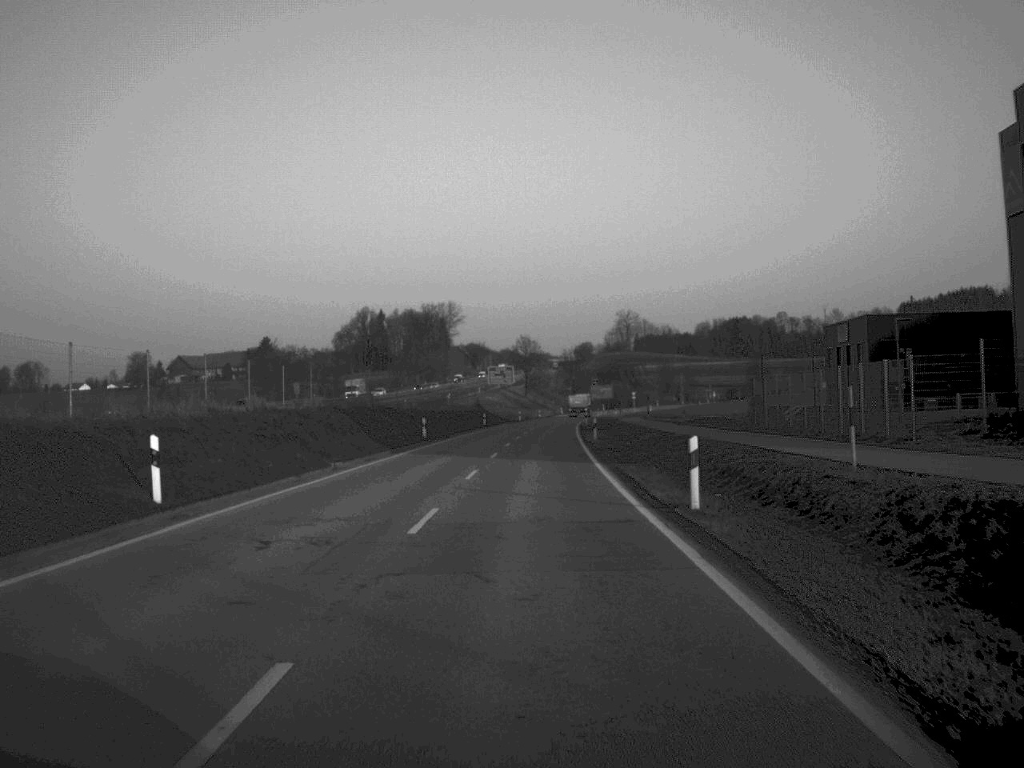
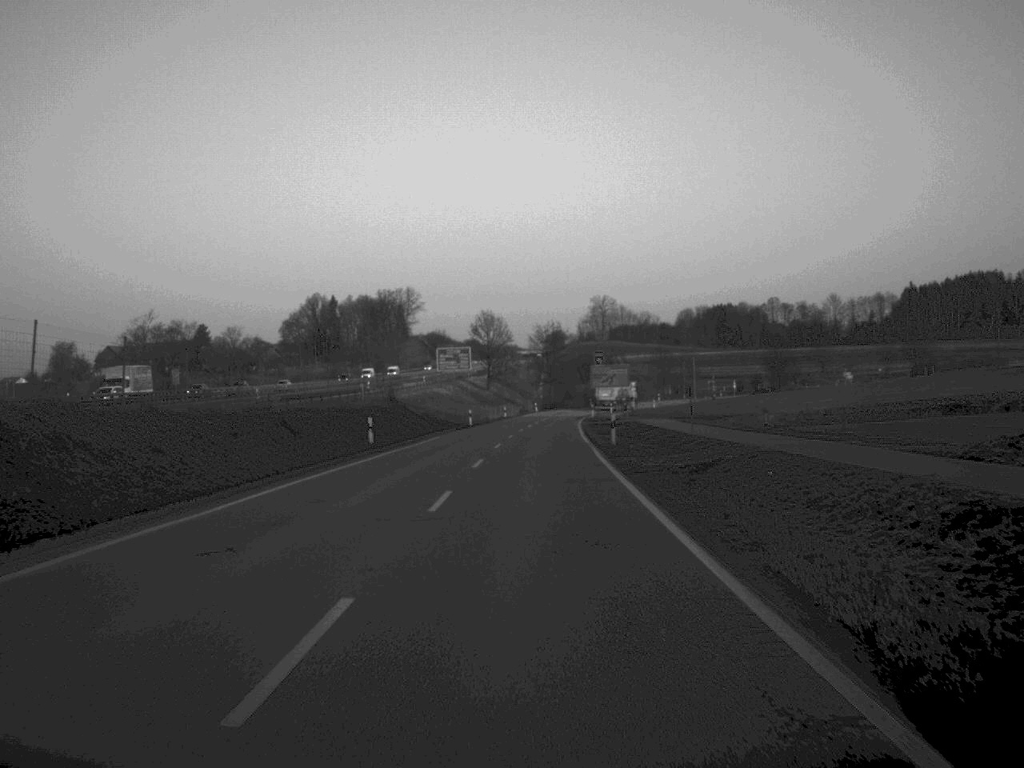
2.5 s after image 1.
(+0.8, +57.1) m; +2°
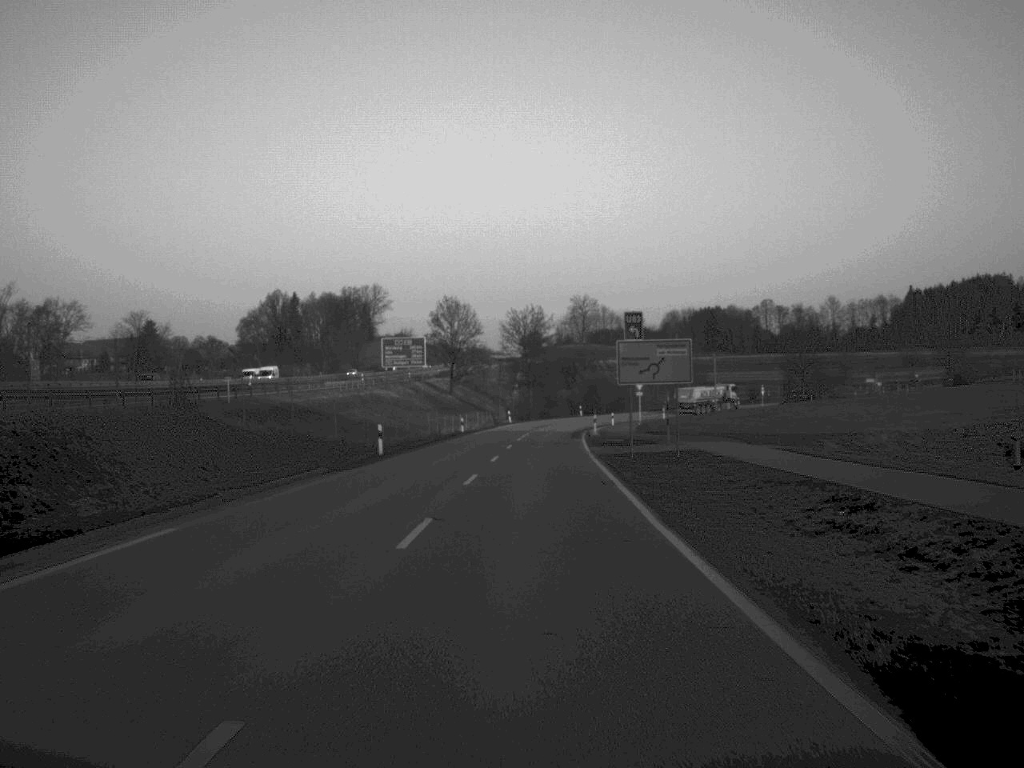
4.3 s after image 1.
(+0.4, +39.5) m; +1°
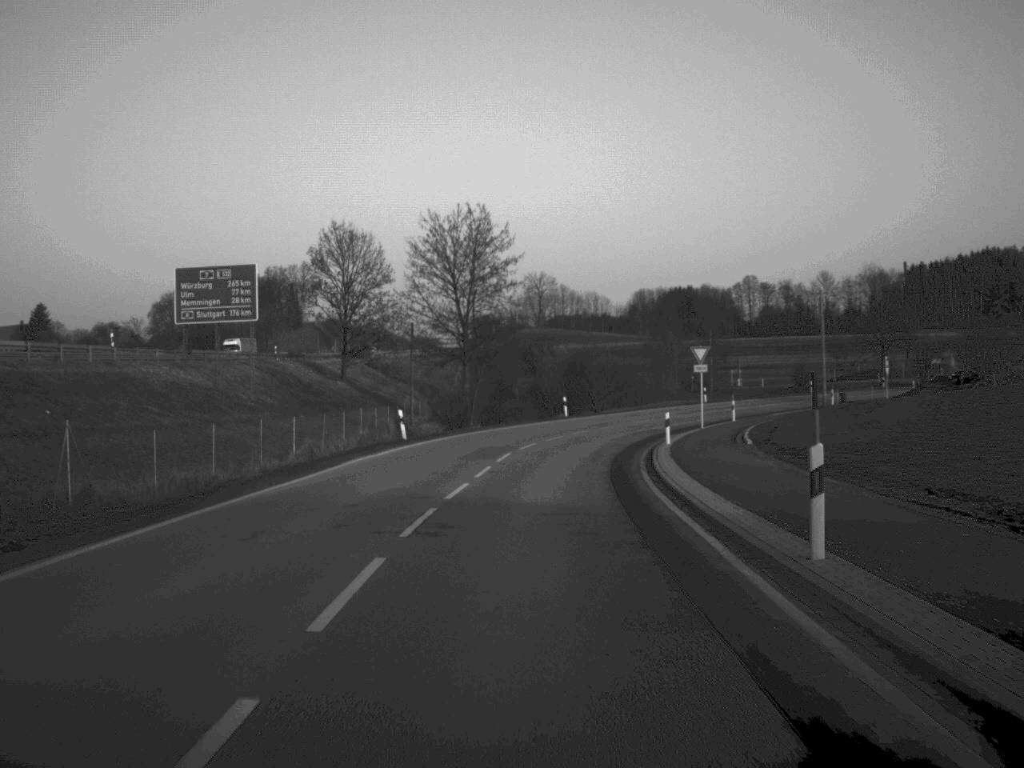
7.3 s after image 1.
(+1.1, +65.1) m; +2°
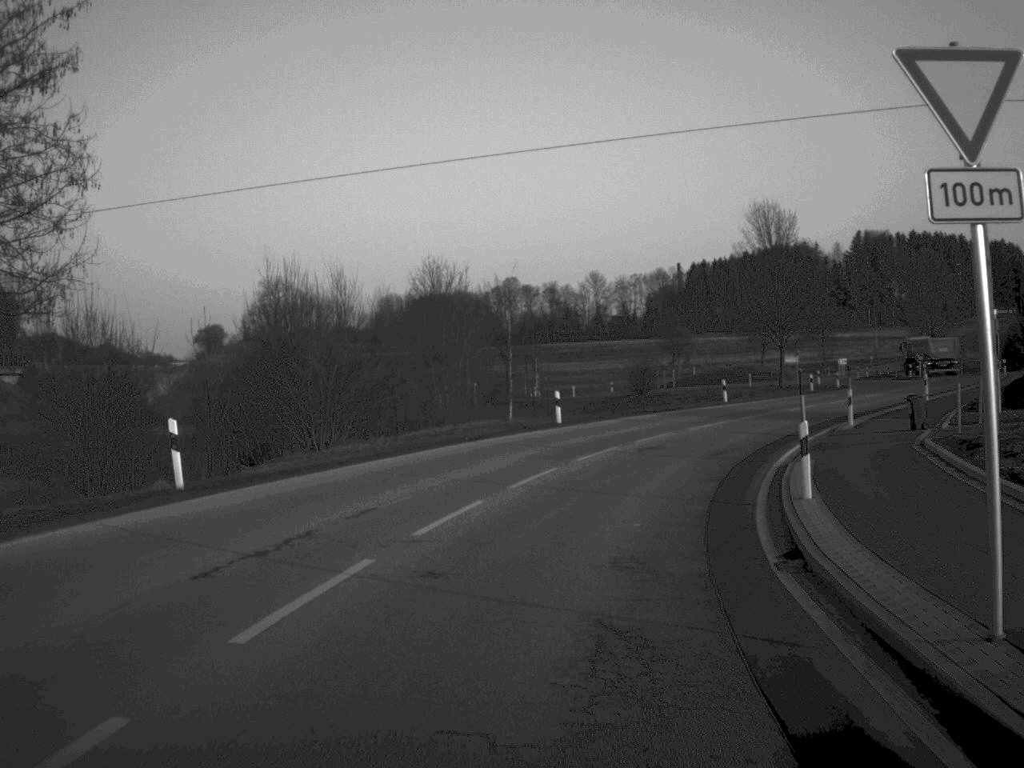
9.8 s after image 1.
(+3.4, +47.7) m; +12°
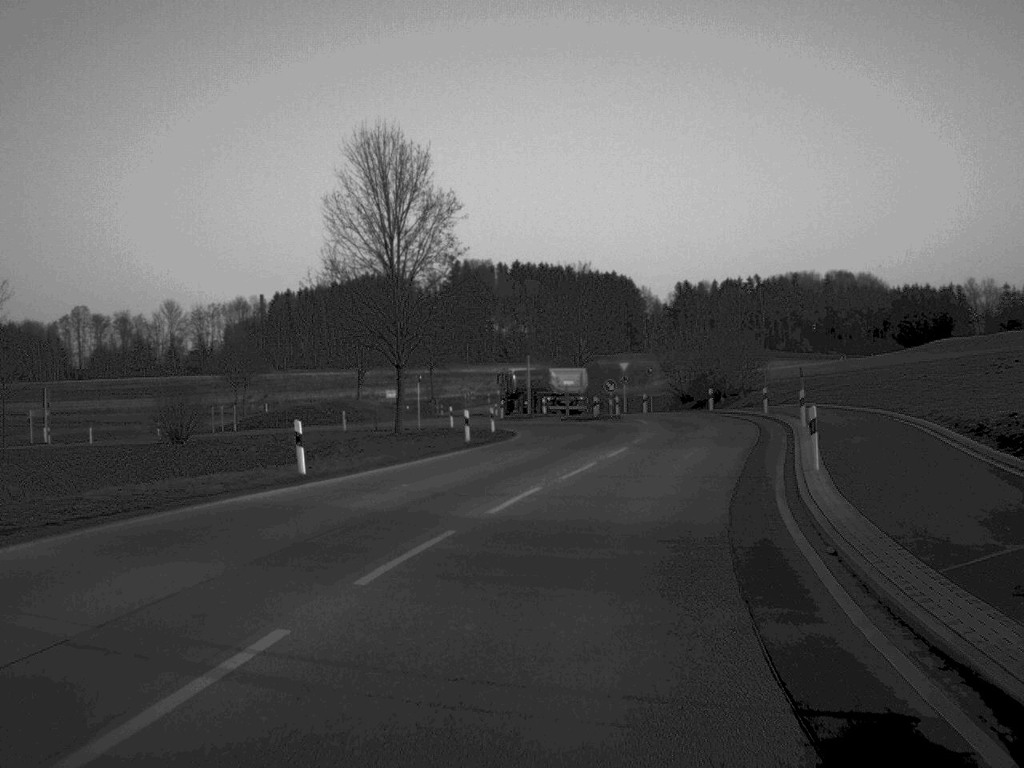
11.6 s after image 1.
(+5.0, +32.3) m; +19°
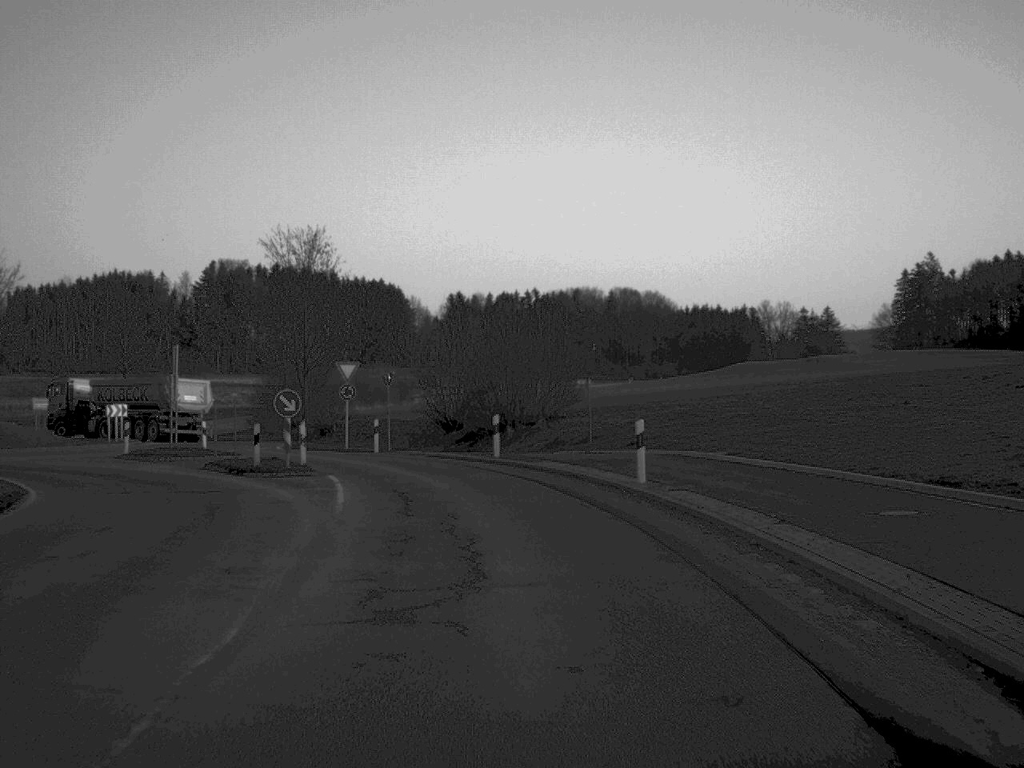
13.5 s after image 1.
(+3.8, +30.8) m; +10°
